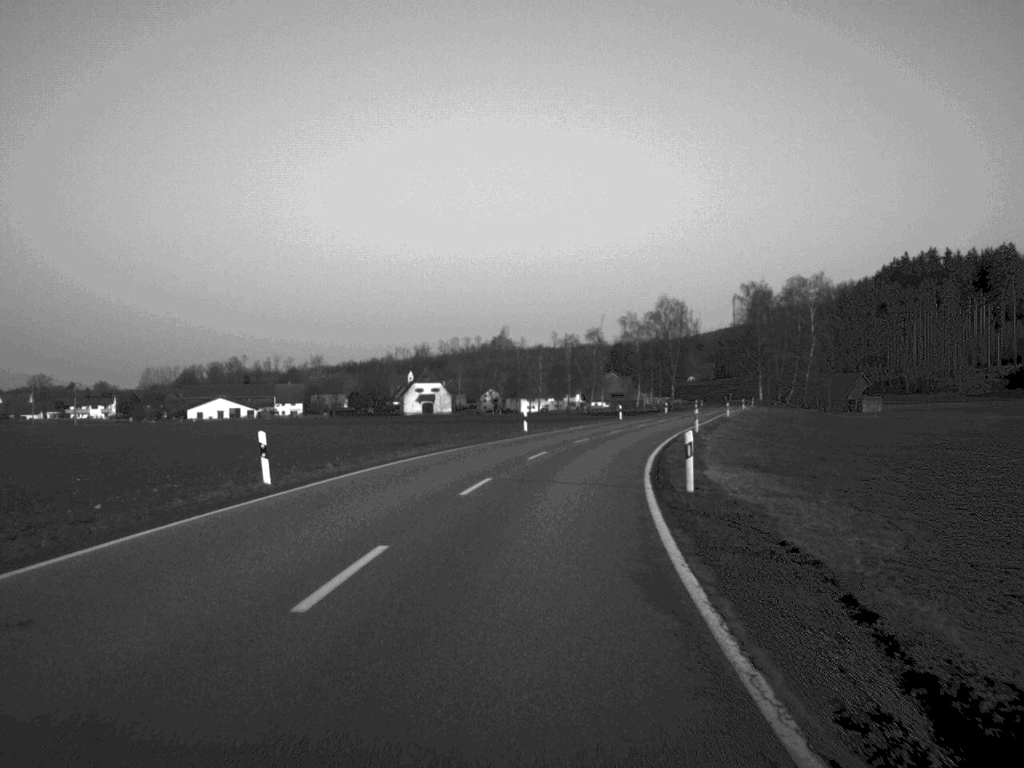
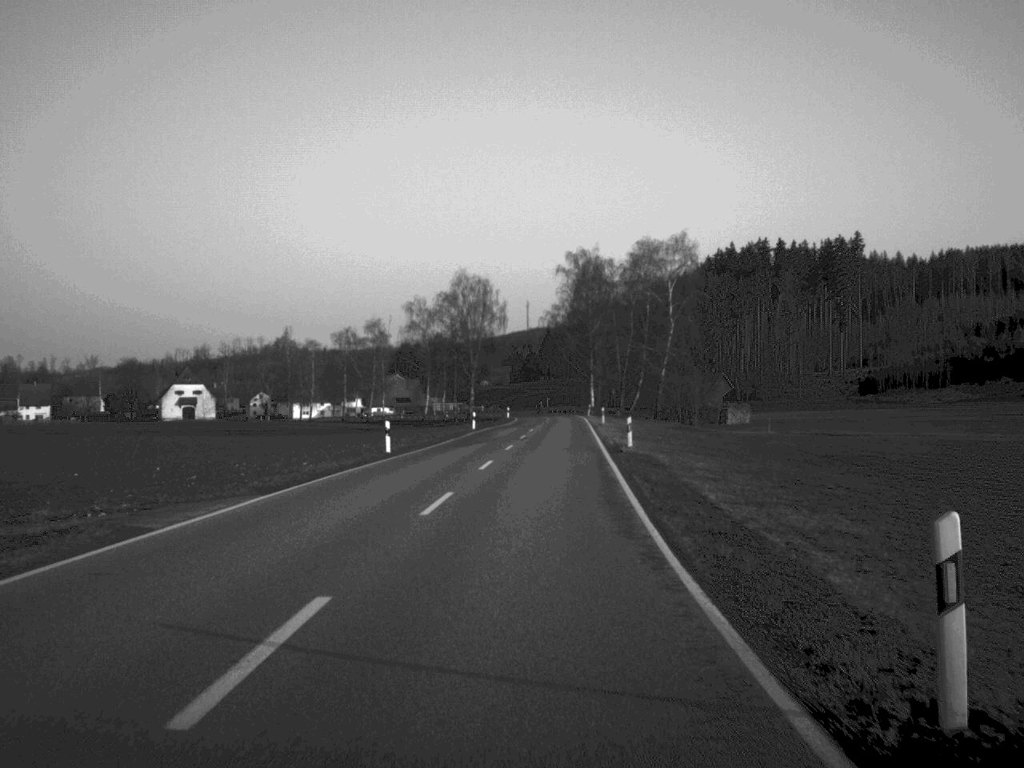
(+4.2, +47.9) m; +9°
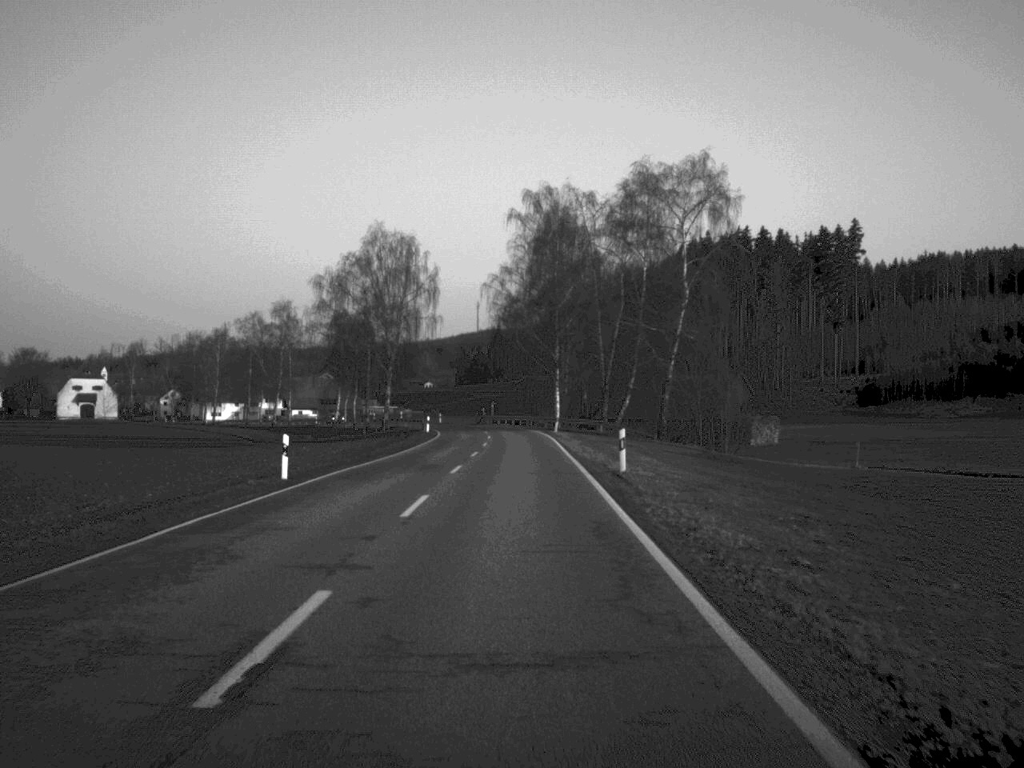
(+1.1, +44.2) m; +2°
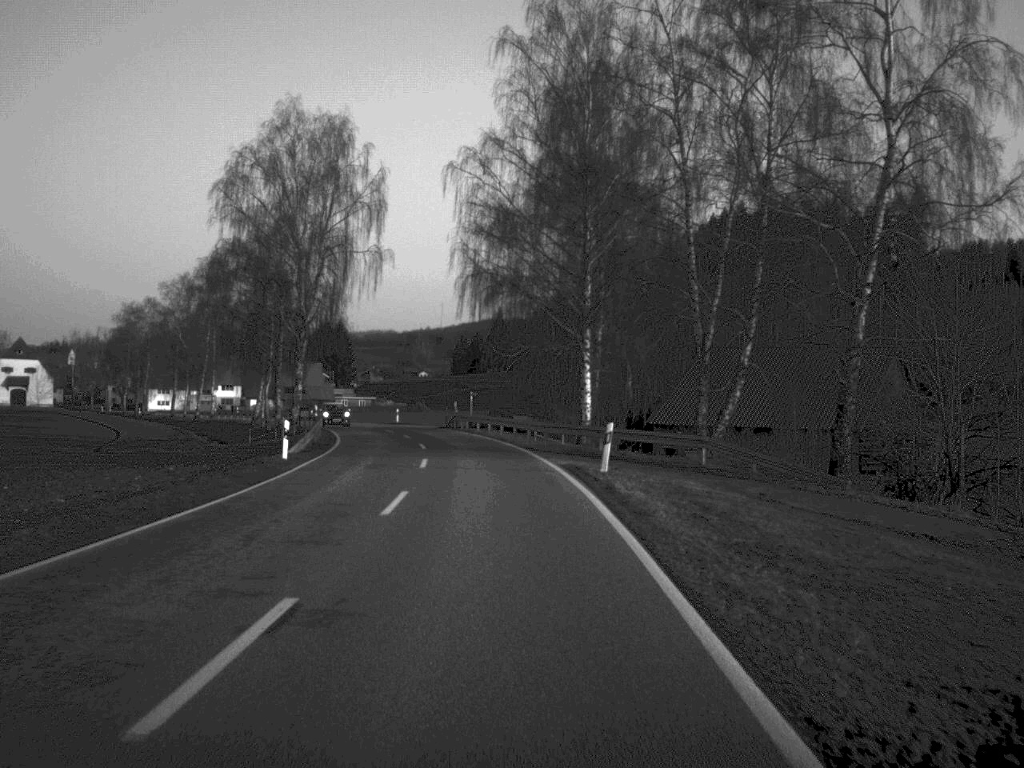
(+0.1, +45.4) m; 0°
